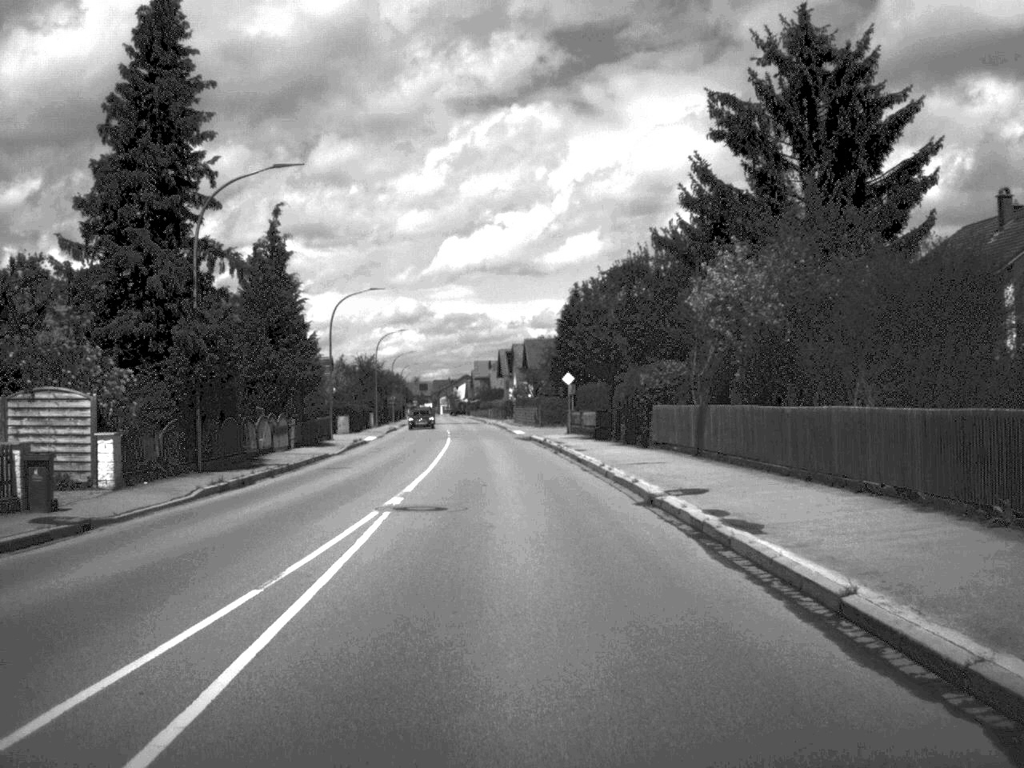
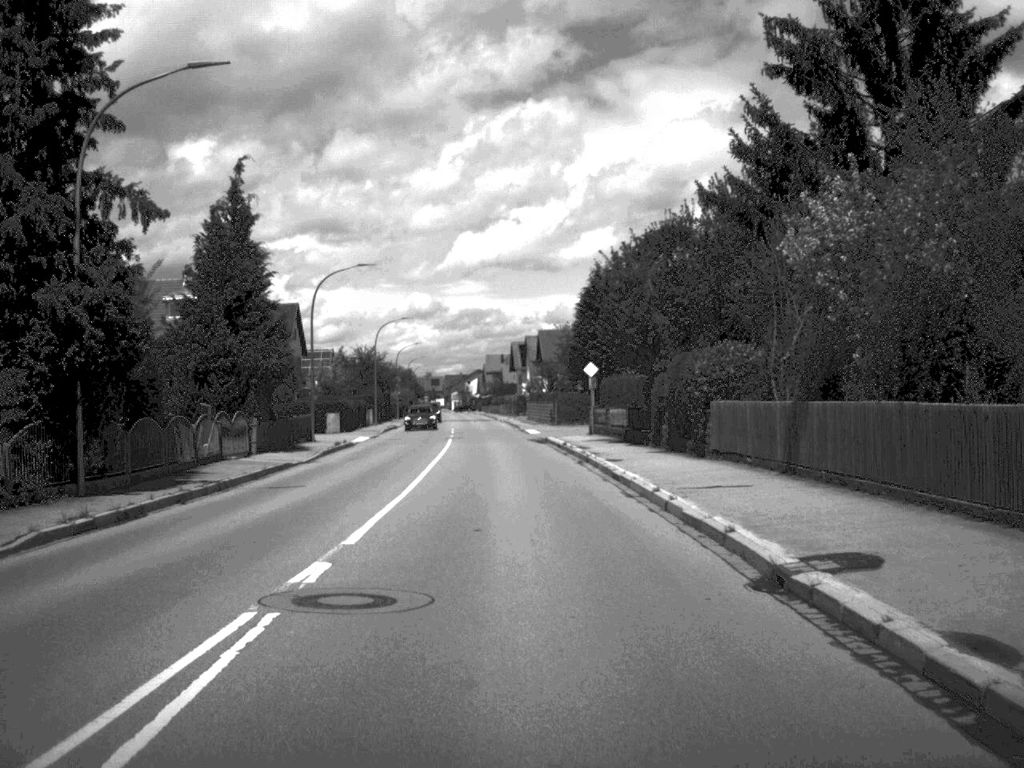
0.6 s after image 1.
(-0.1, +9.0) m; -1°
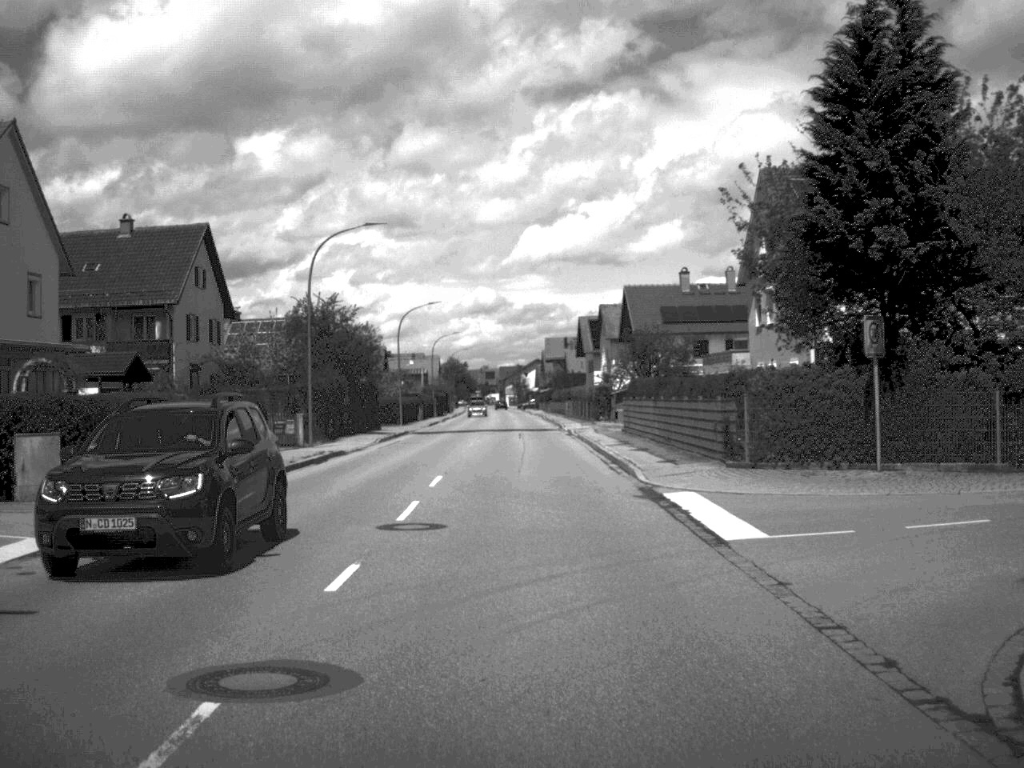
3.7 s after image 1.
(-1.3, +46.4) m; -3°
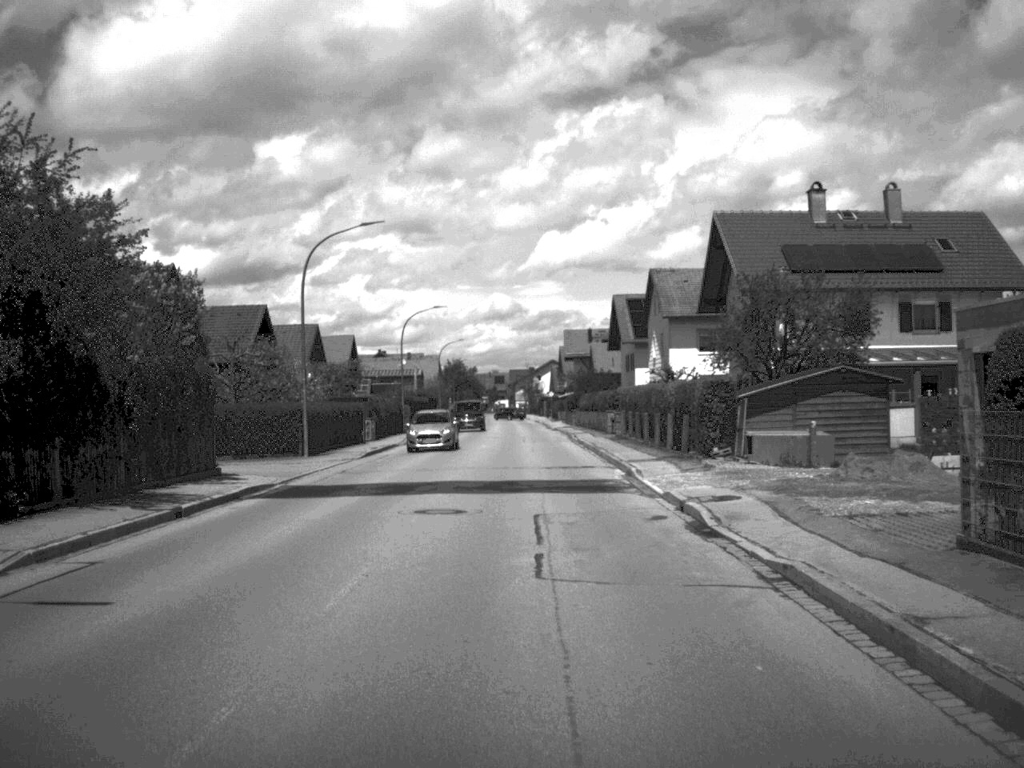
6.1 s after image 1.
(-0.3, +36.2) m; -1°
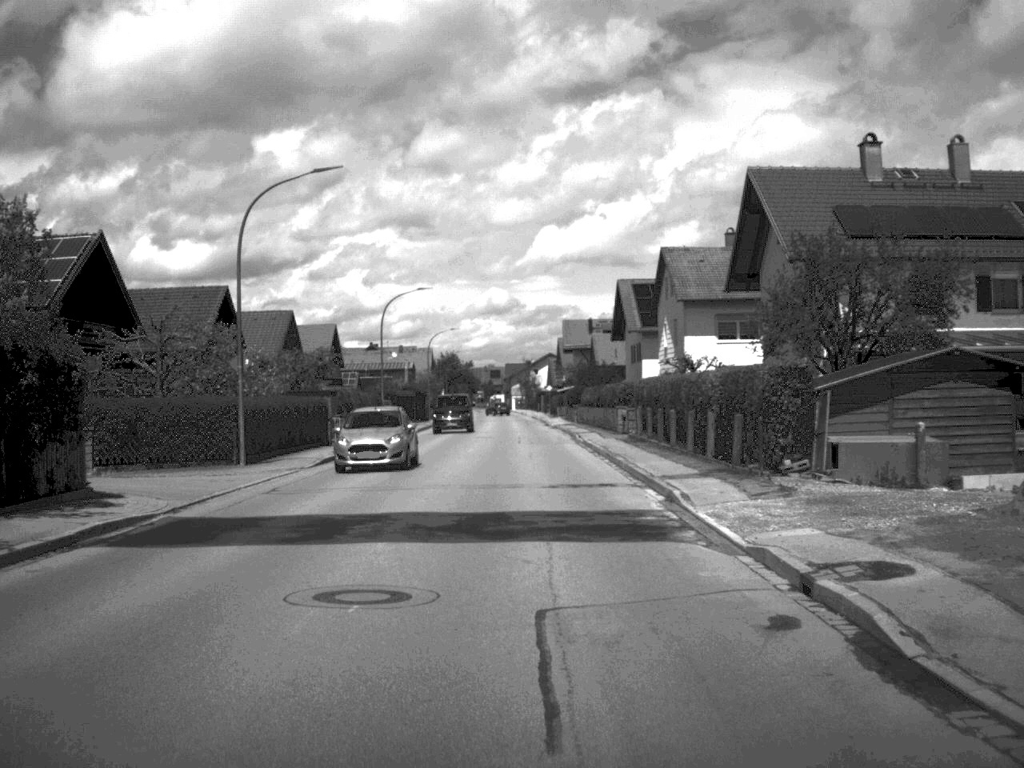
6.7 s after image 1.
(0.0, +8.5) m; 0°
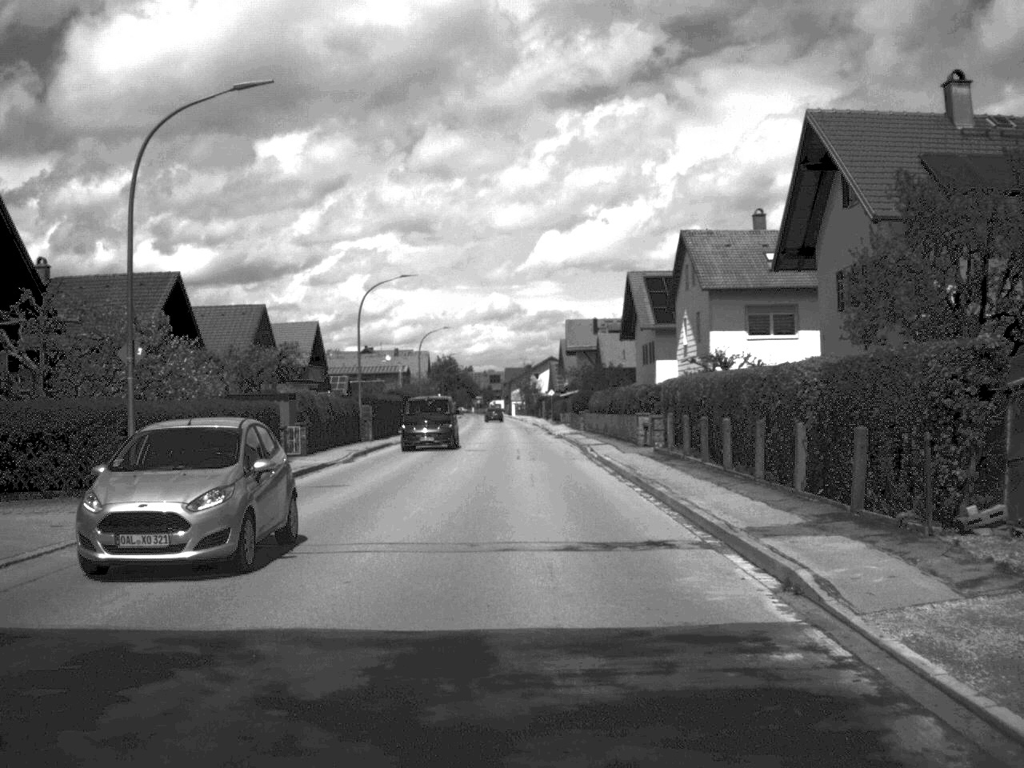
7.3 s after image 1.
(0.0, +8.9) m; 0°
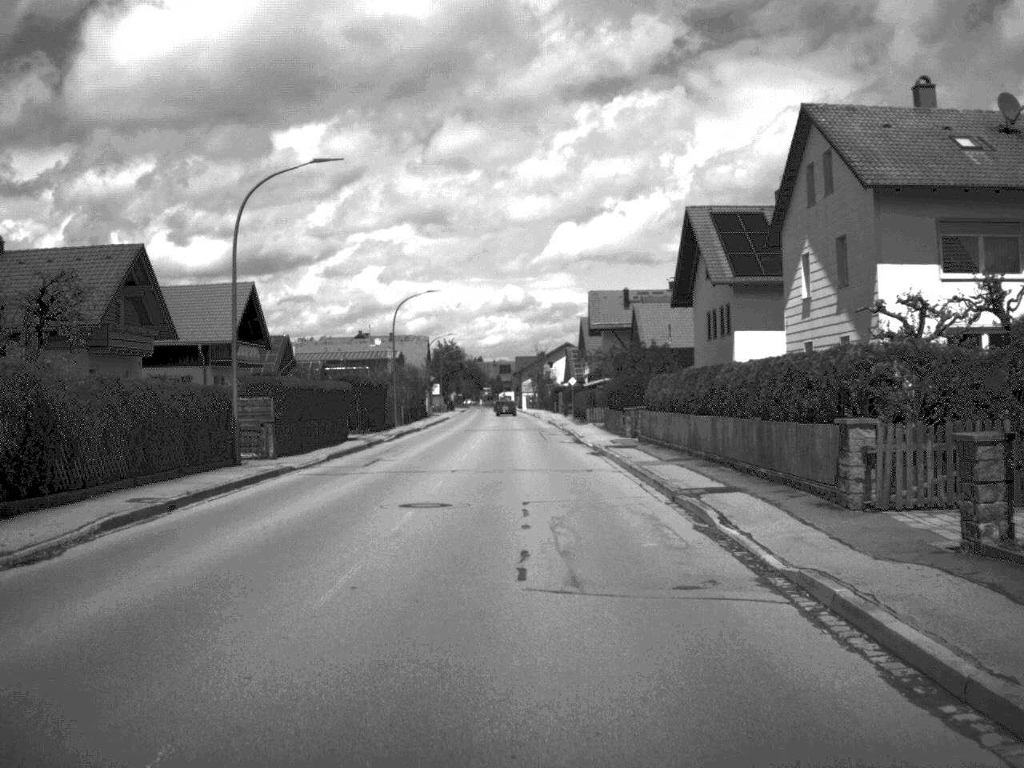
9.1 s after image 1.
(-0.1, +25.5) m; -1°
